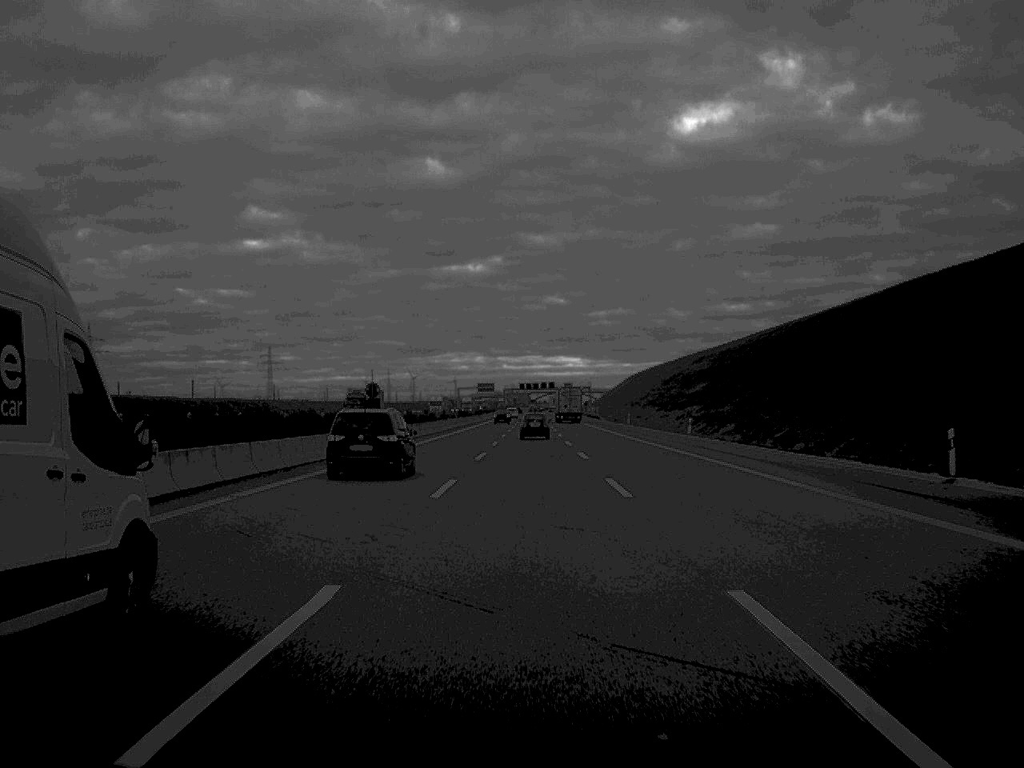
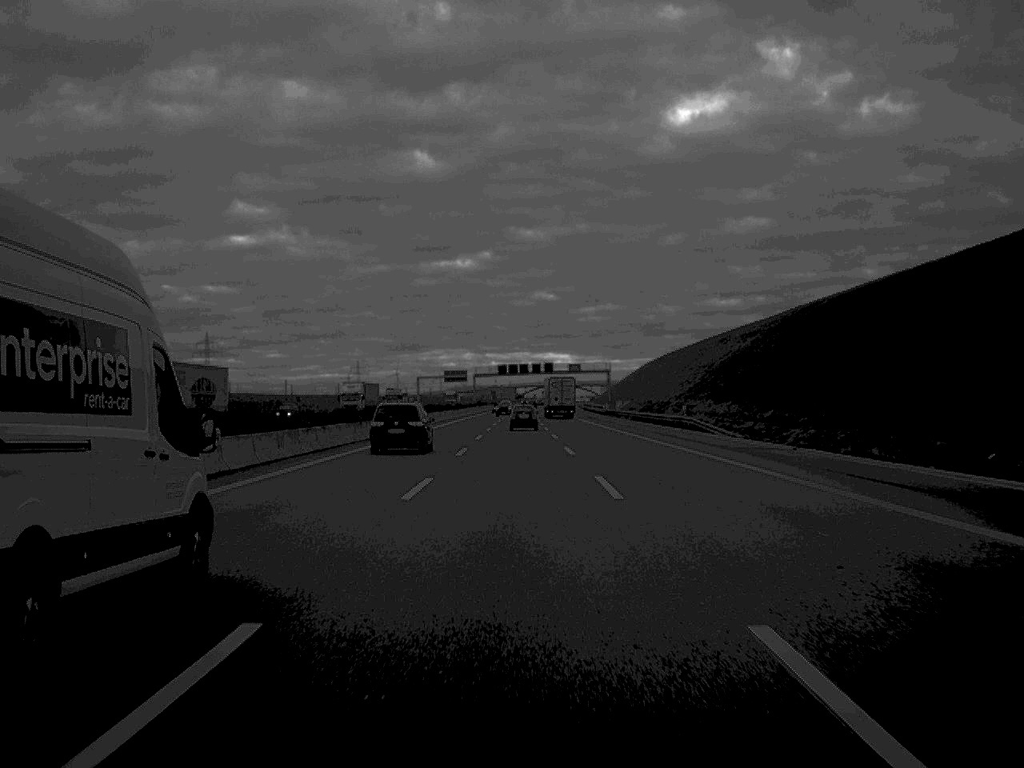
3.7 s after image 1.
(+0.6, +110.4) m; +1°
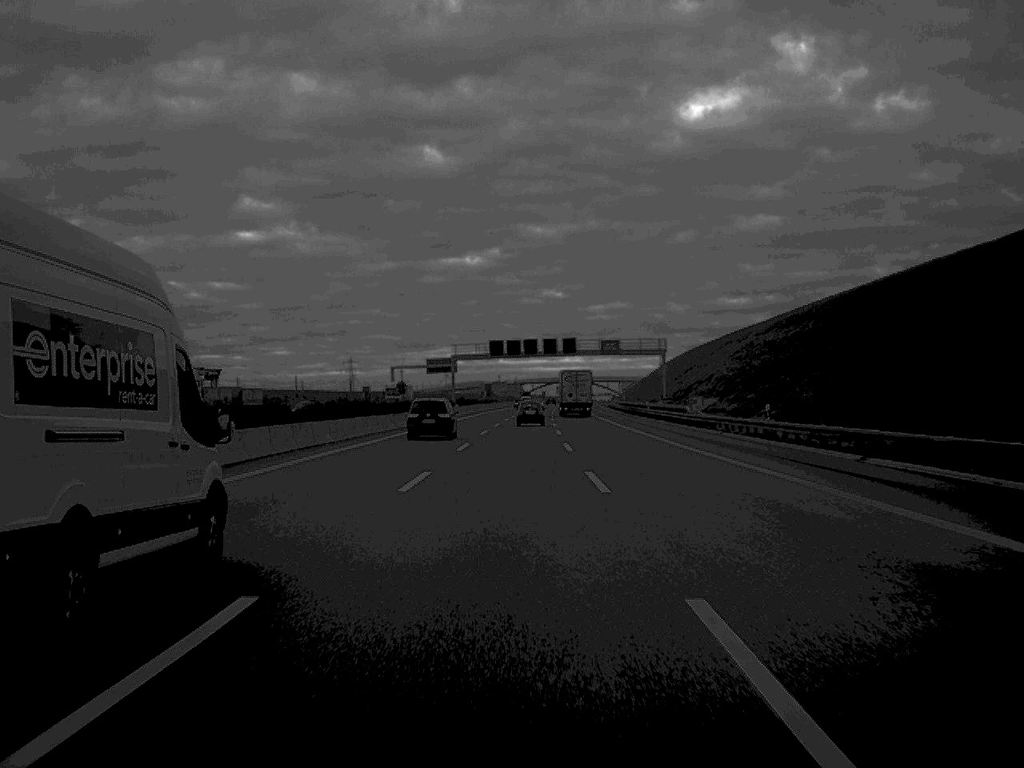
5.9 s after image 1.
(-0.1, +70.3) m; 0°
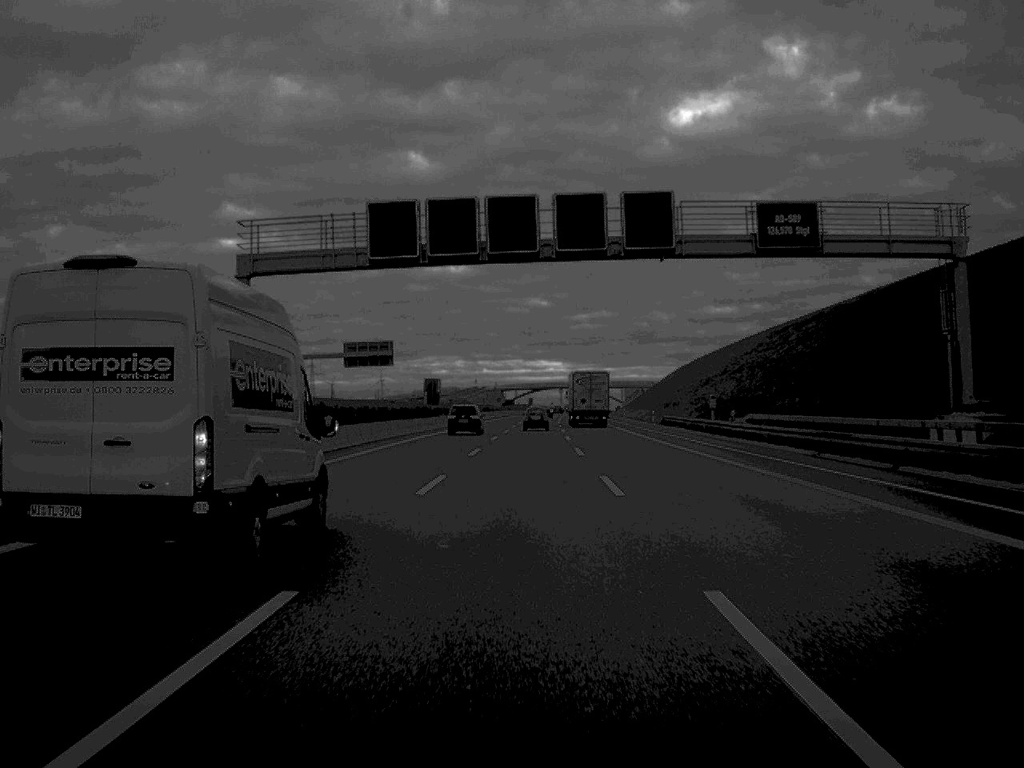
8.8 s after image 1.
(+0.3, +89.6) m; +1°
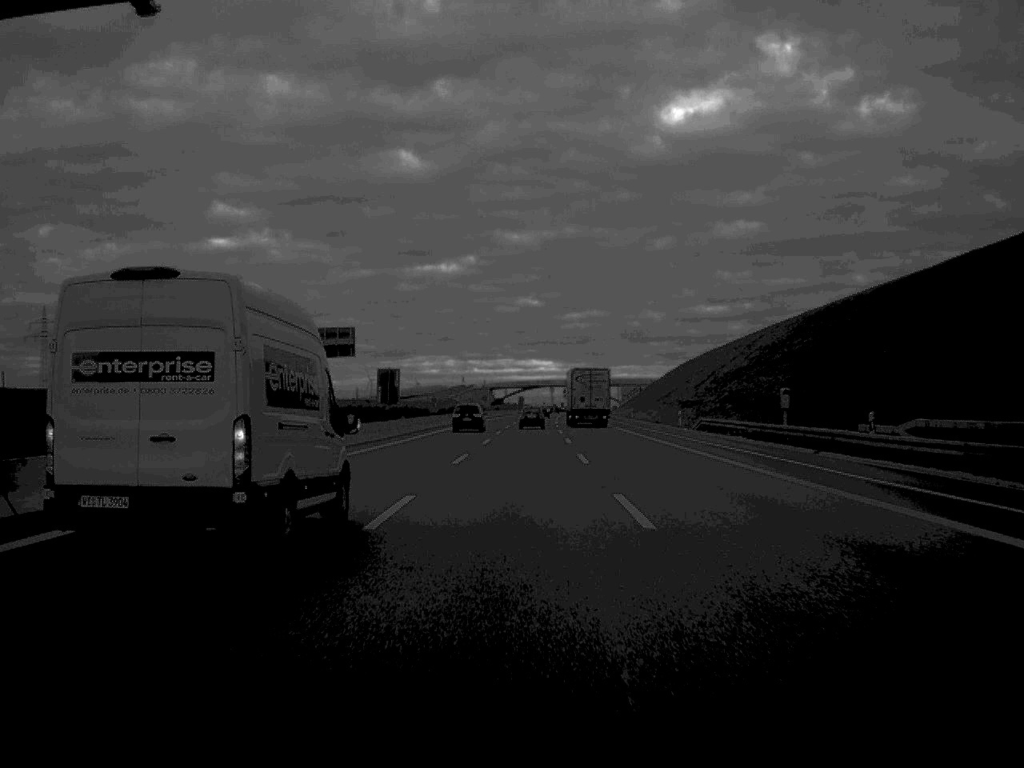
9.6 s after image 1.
(+0.1, +24.2) m; 0°
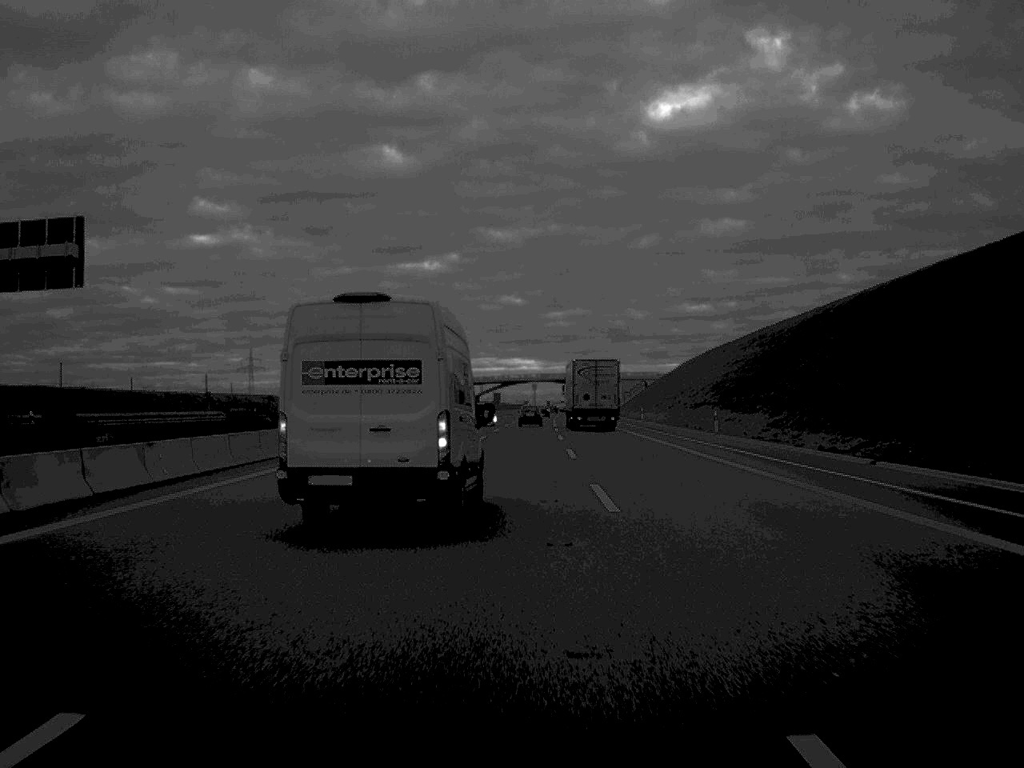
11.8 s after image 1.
(+0.6, +69.7) m; +1°
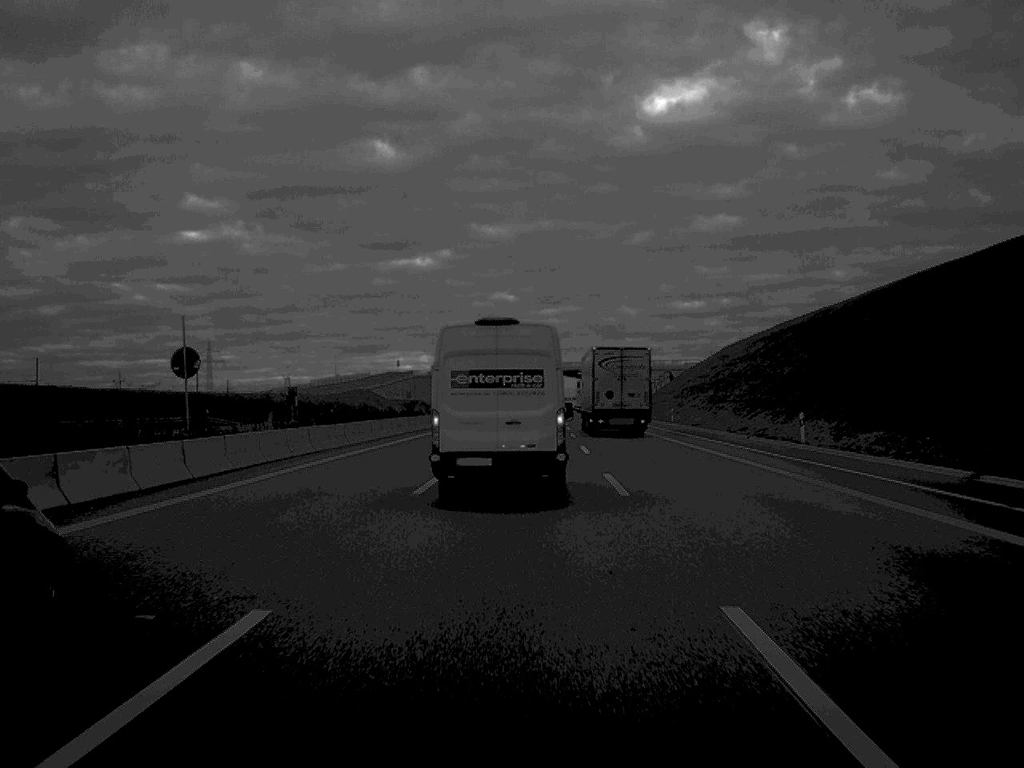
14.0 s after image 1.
(+0.2, +68.6) m; 0°
